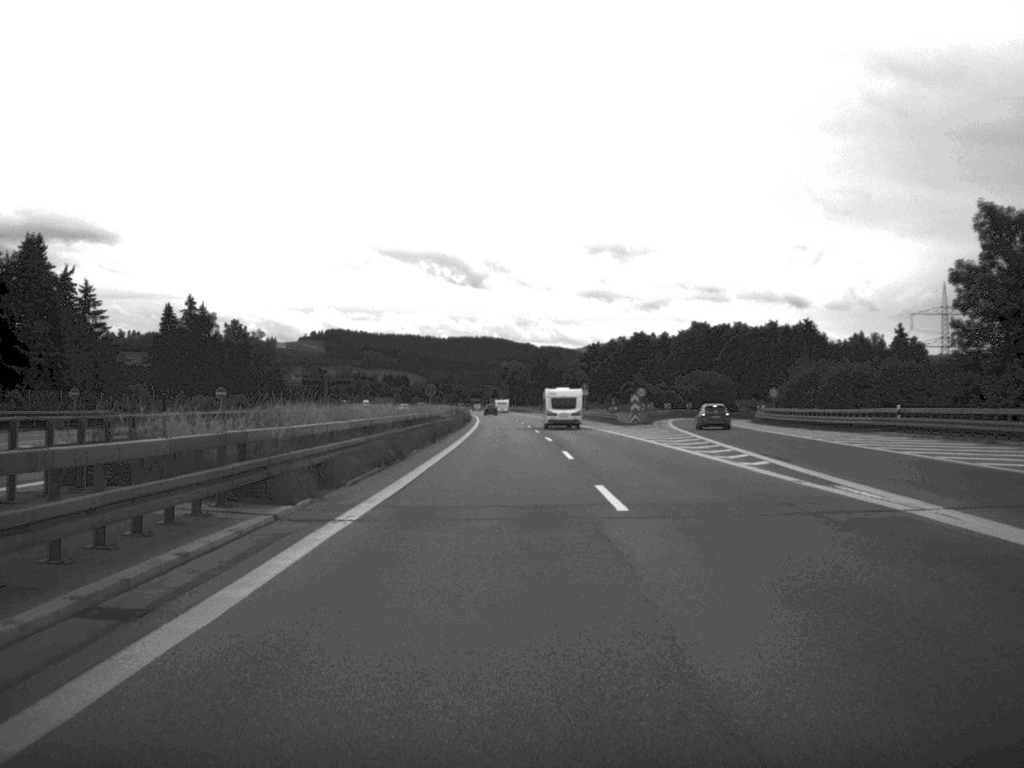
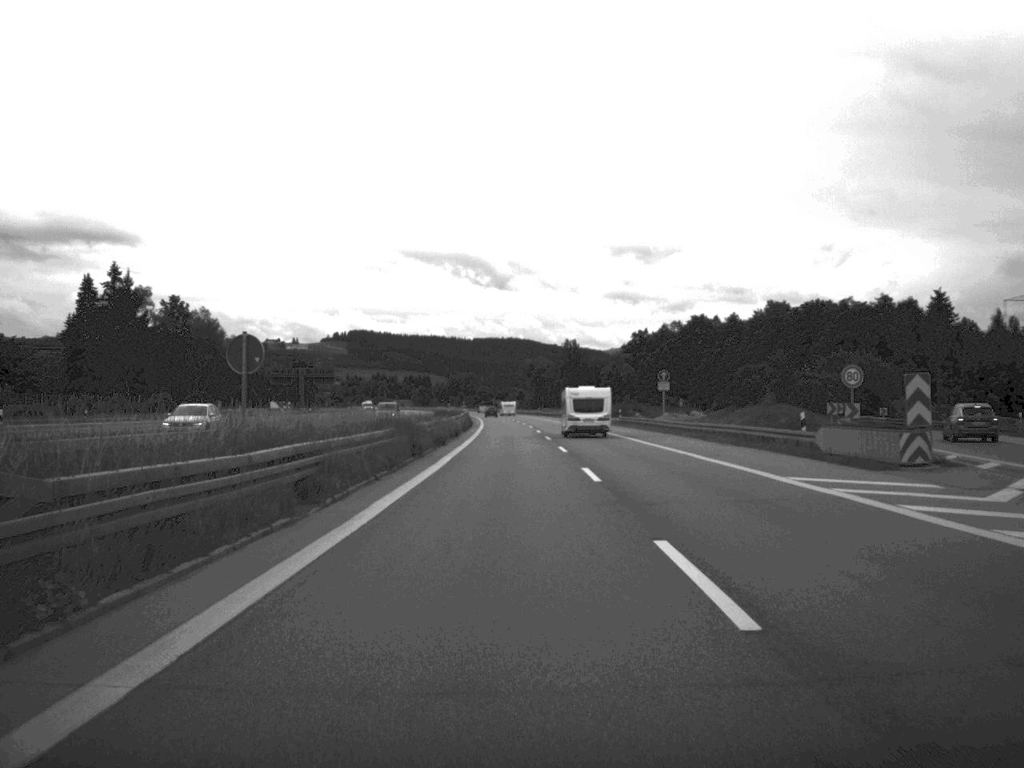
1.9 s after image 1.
(-0.7, +62.3) m; -1°
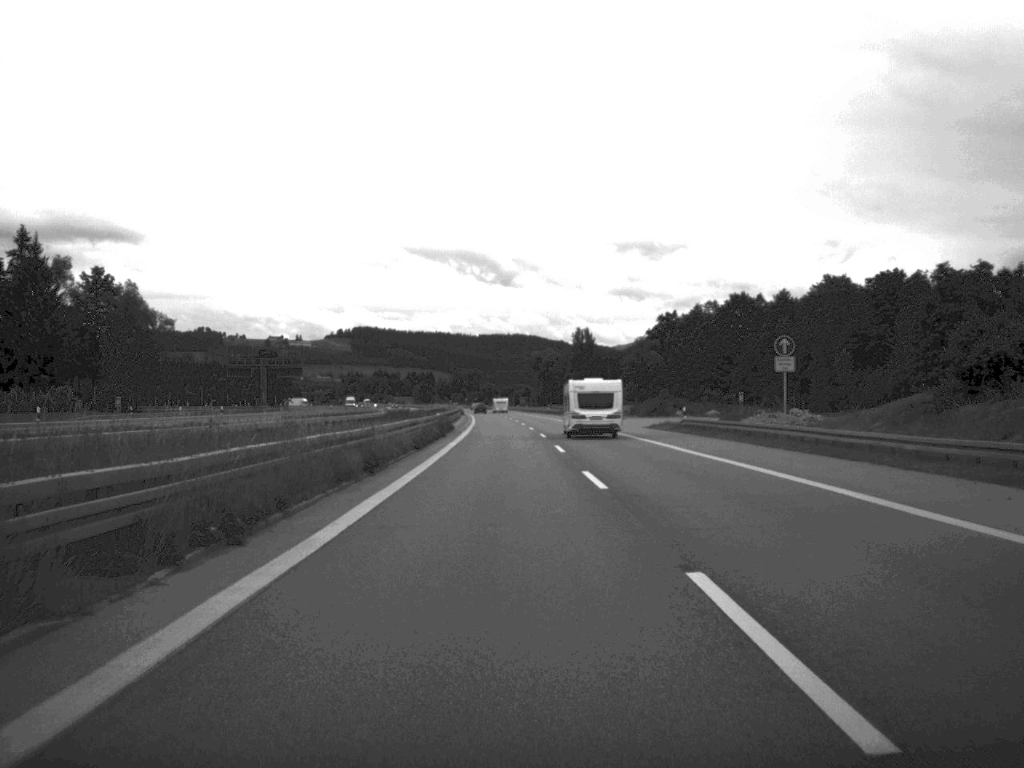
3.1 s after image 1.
(-0.1, +38.9) m; 0°
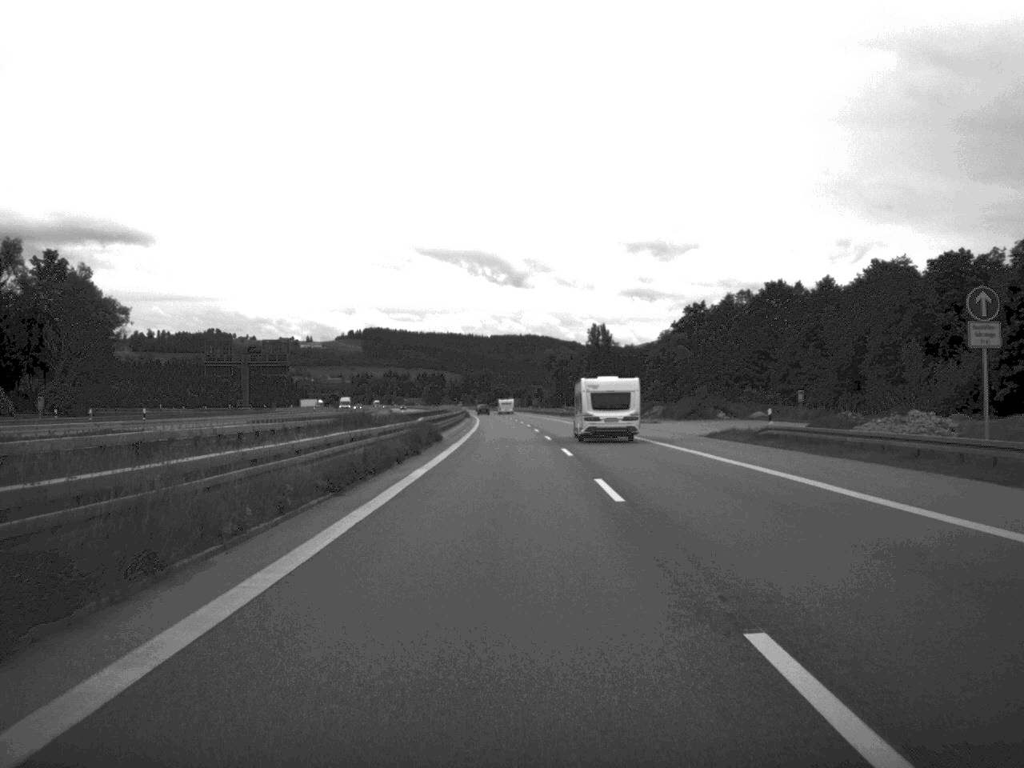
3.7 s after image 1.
(-0.1, +20.4) m; -1°
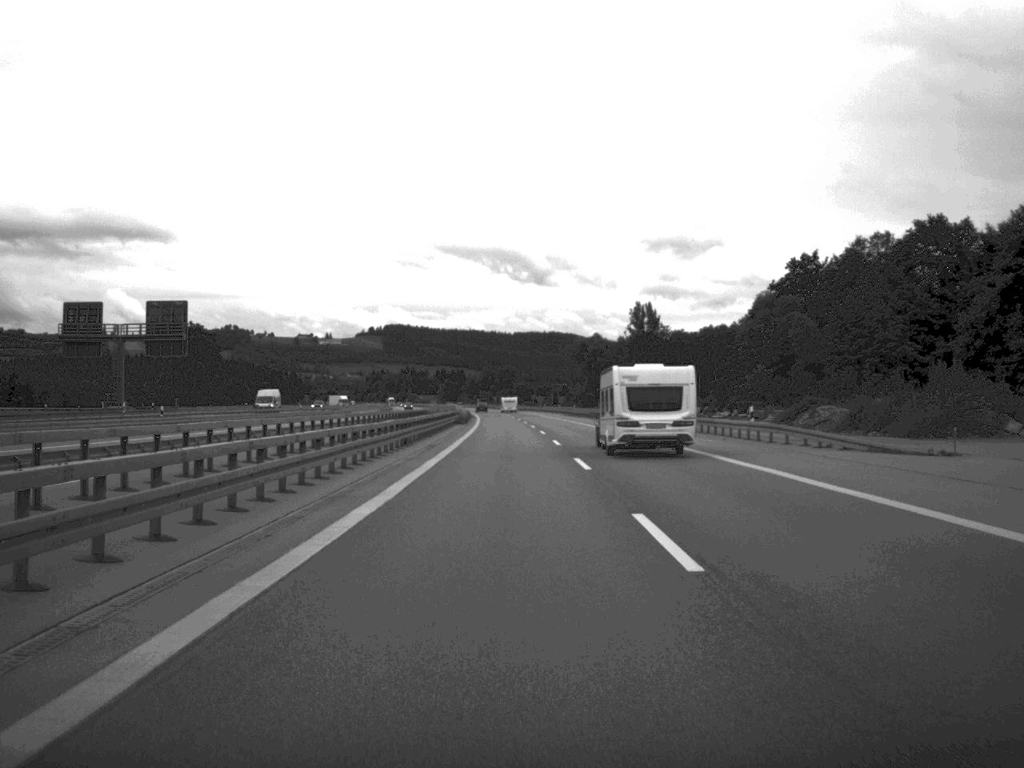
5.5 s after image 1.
(-0.6, +62.0) m; -1°
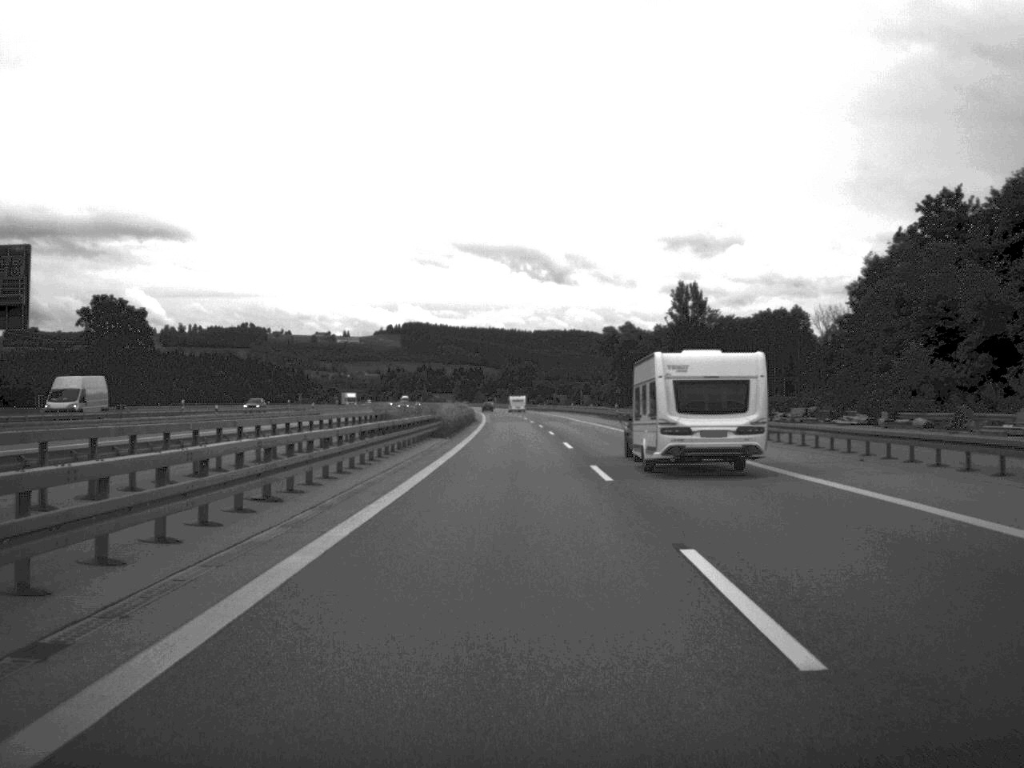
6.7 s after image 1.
(-0.3, +39.7) m; -1°
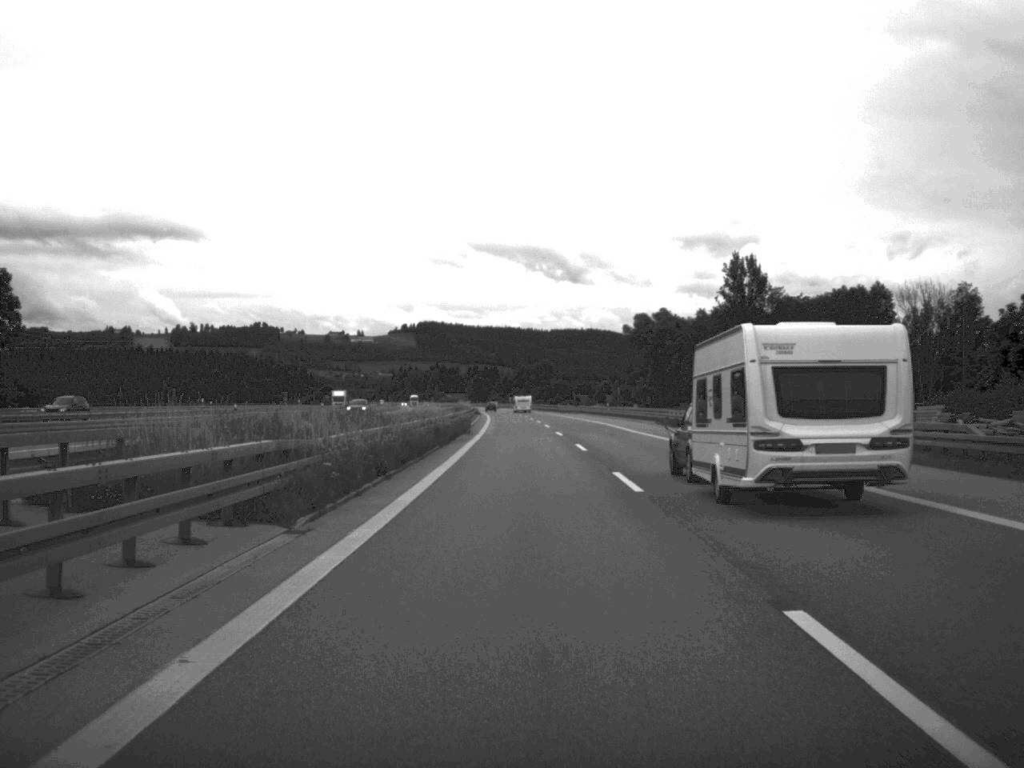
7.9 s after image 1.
(-0.3, +39.6) m; -1°
